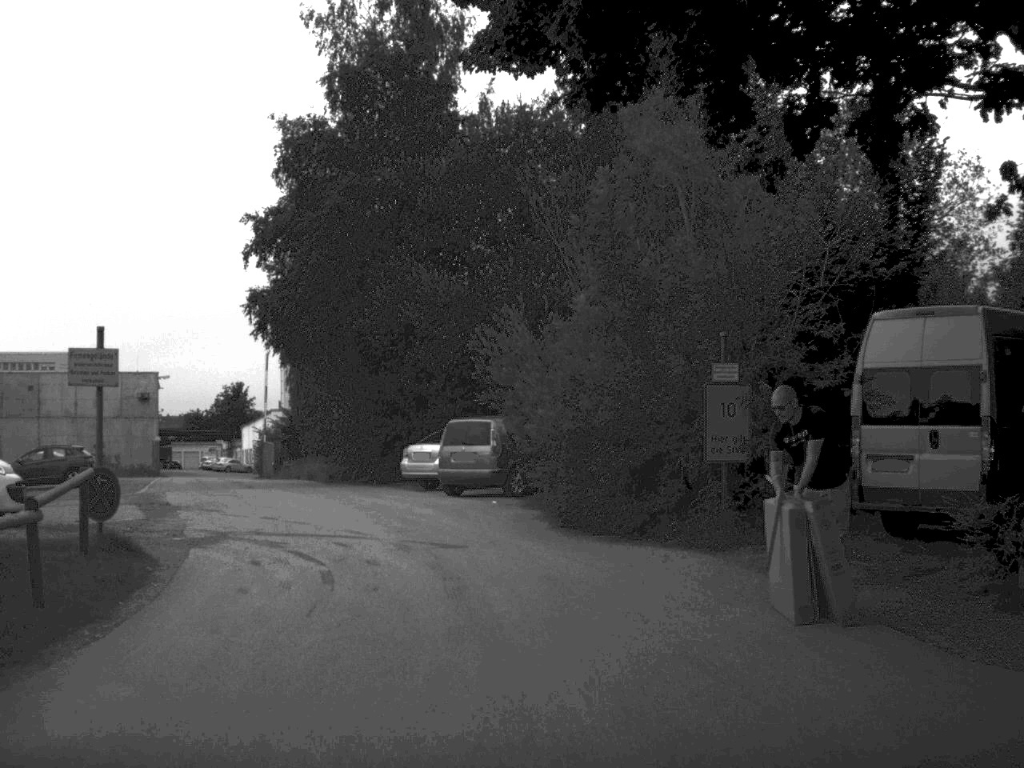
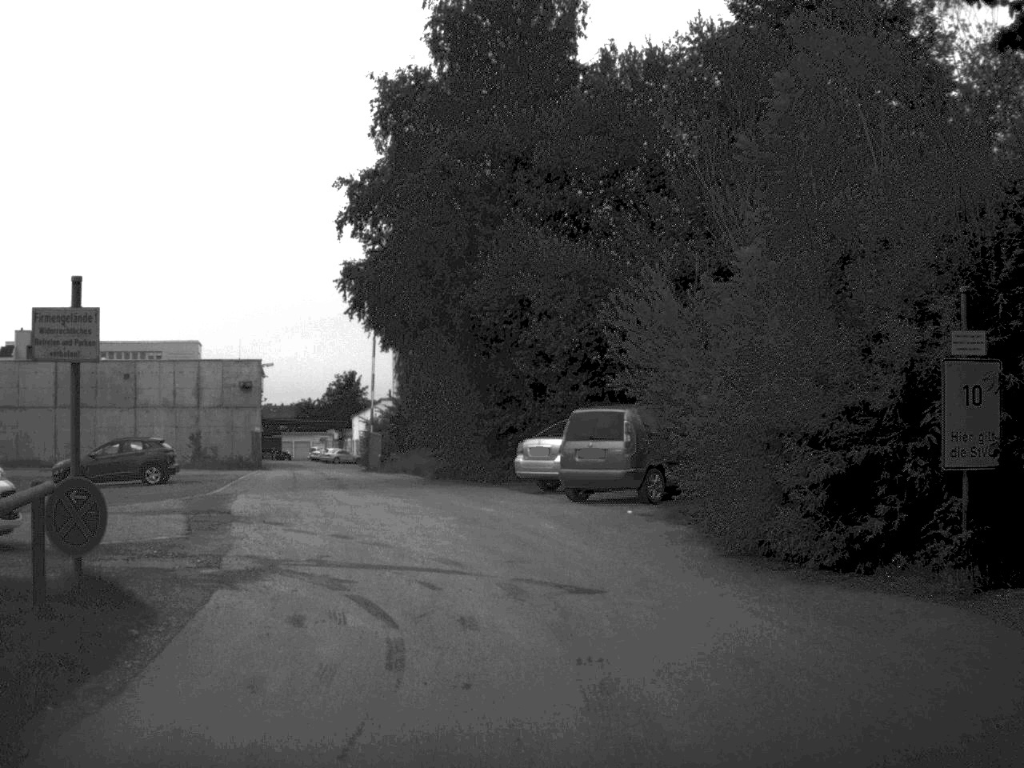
(-0.2, +4.3) m; -5°
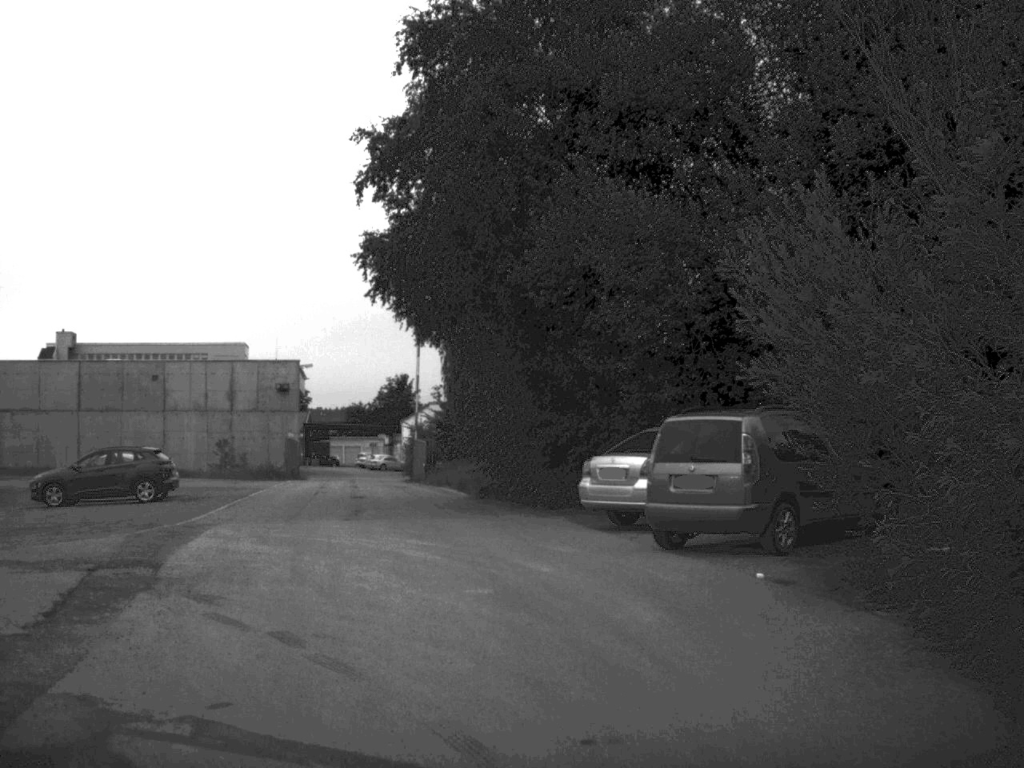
(-0.1, +6.4) m; -3°
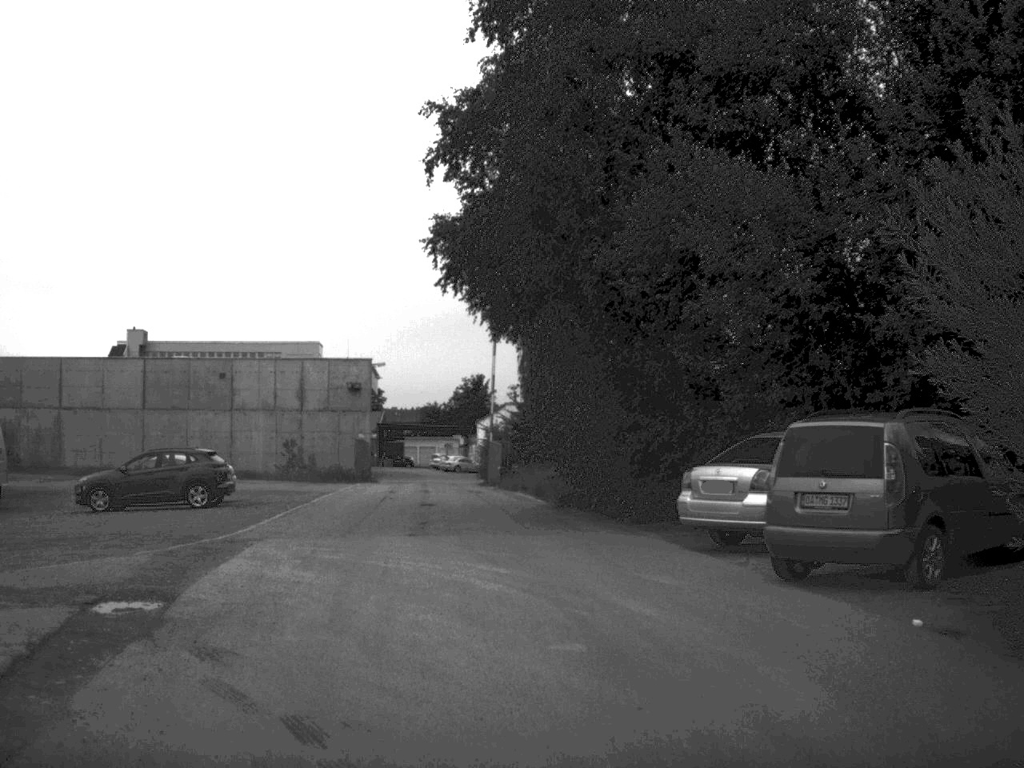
(-0.1, +2.5) m; -3°
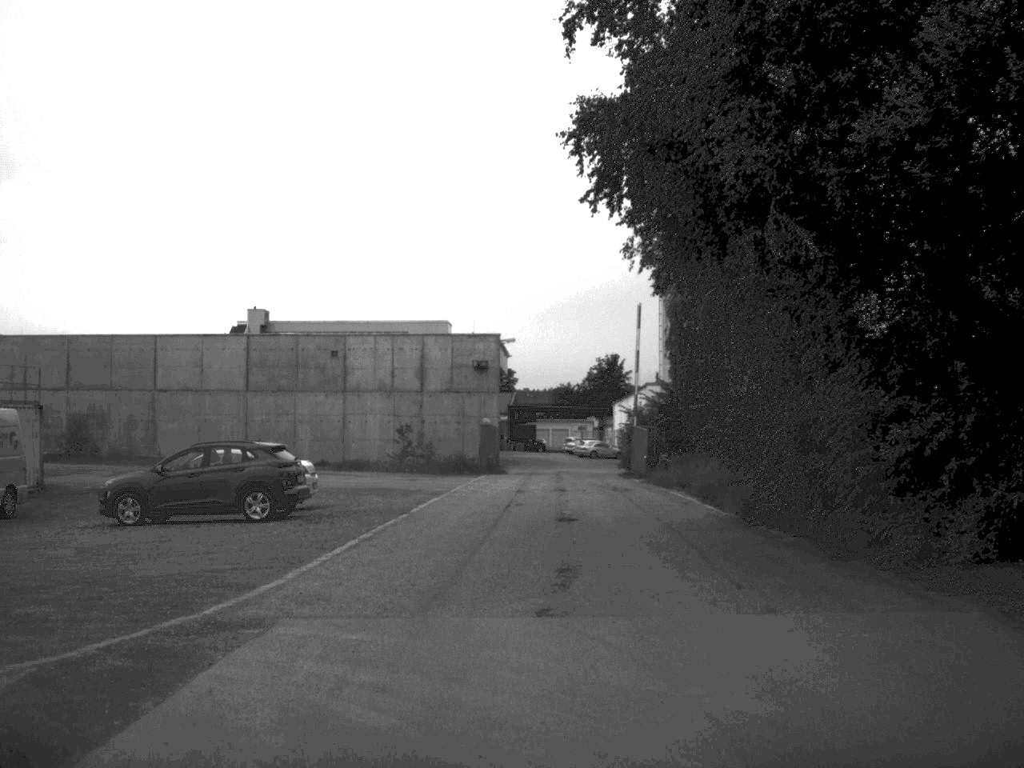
(-0.6, +8.1) m; -6°
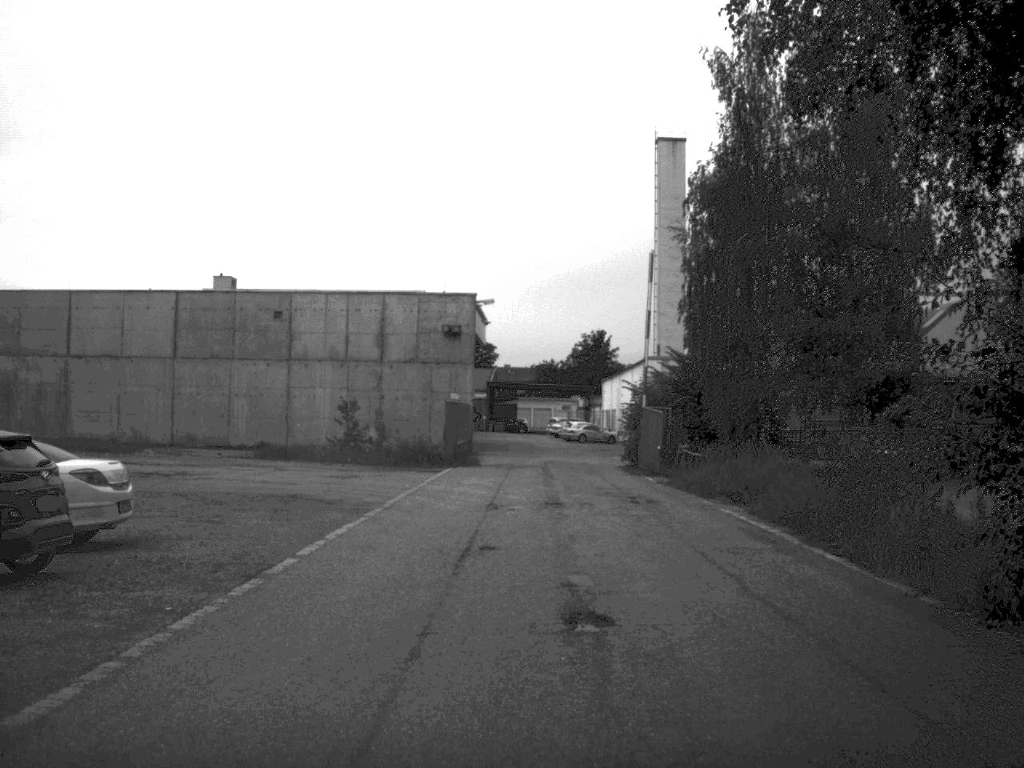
(+0.1, +12.4) m; +1°
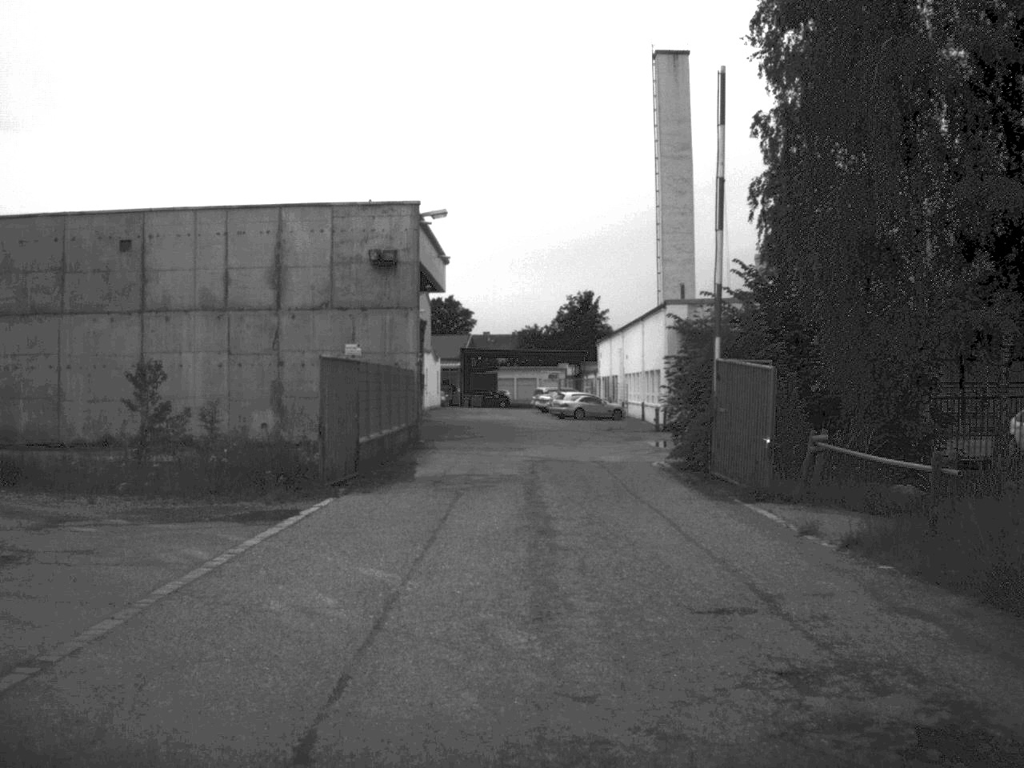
(+0.2, +21.6) m; 0°
